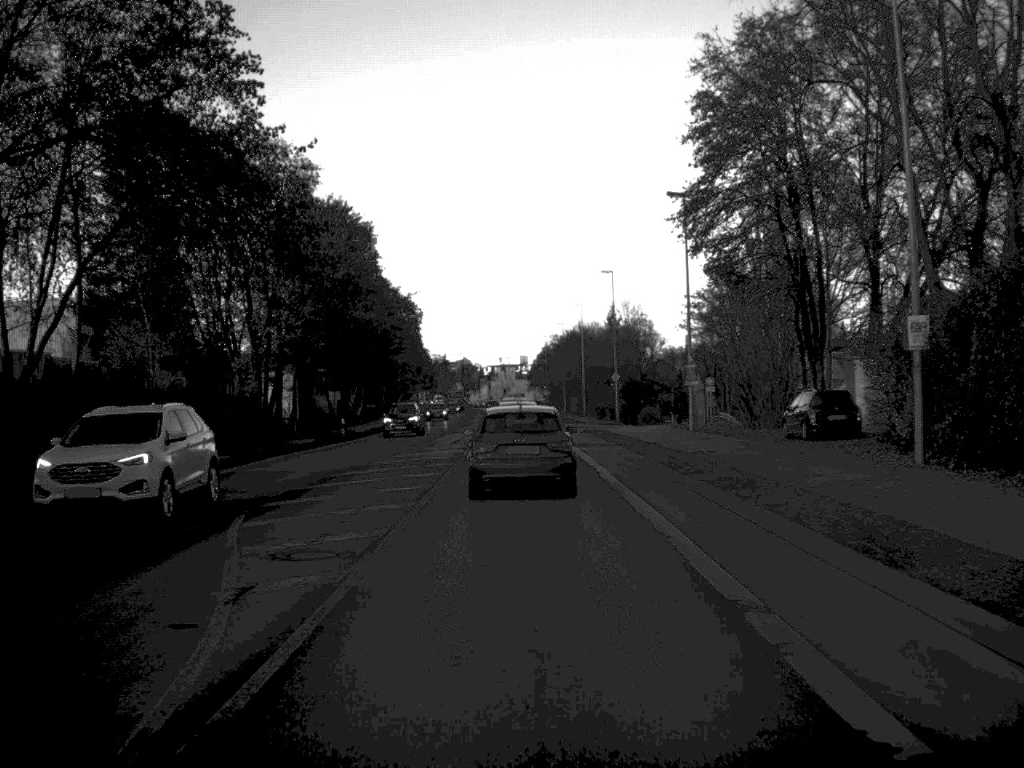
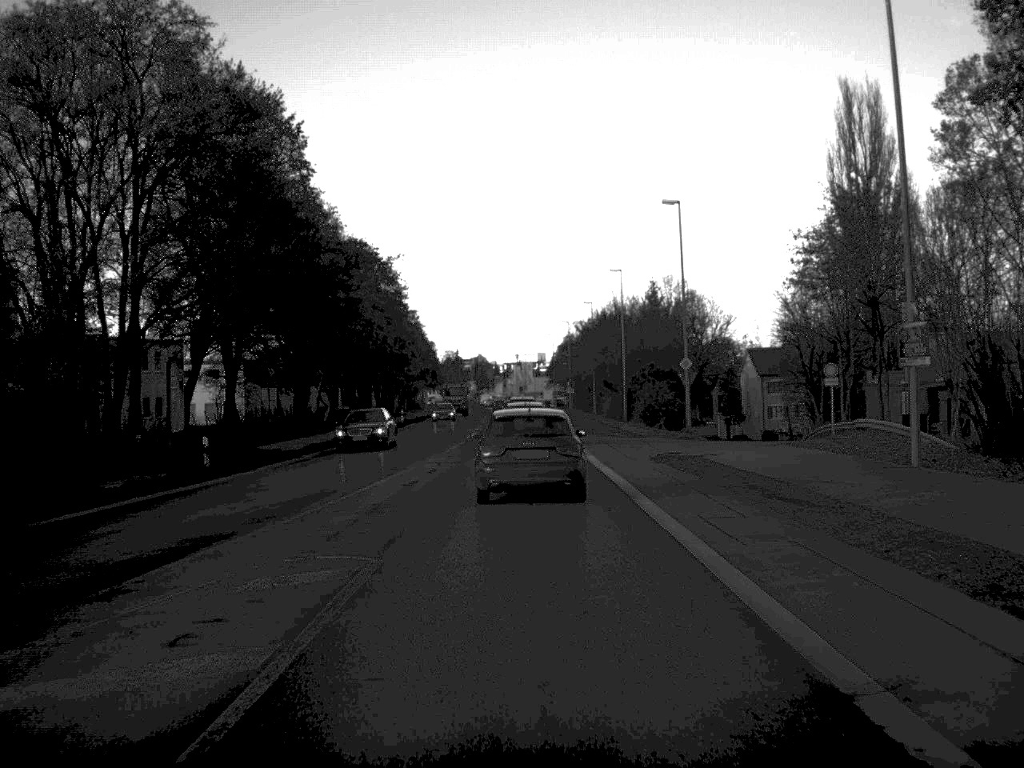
(-0.2, +30.1) m; -1°
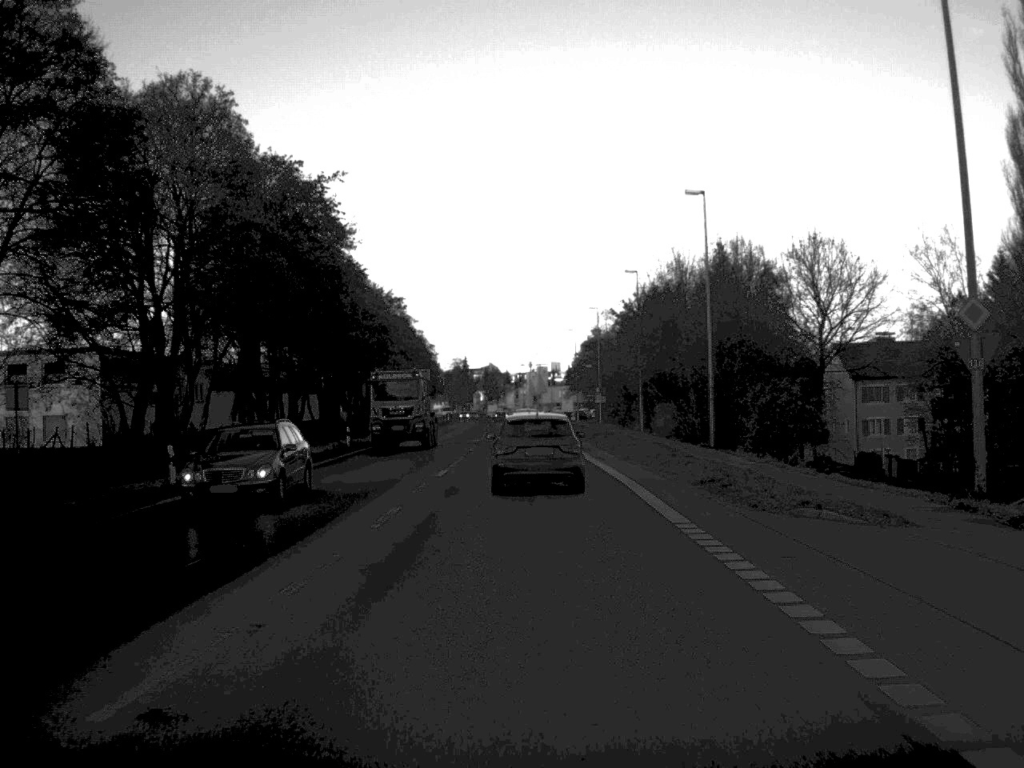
(-0.2, +35.1) m; -1°
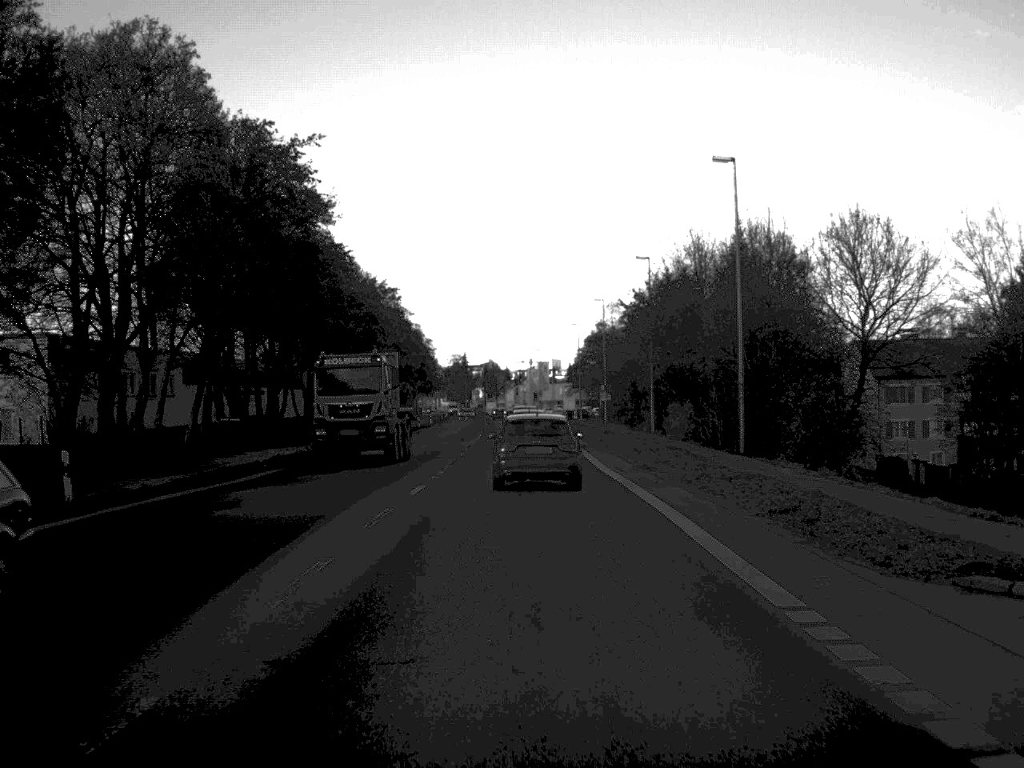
(0.0, +7.0) m; 0°
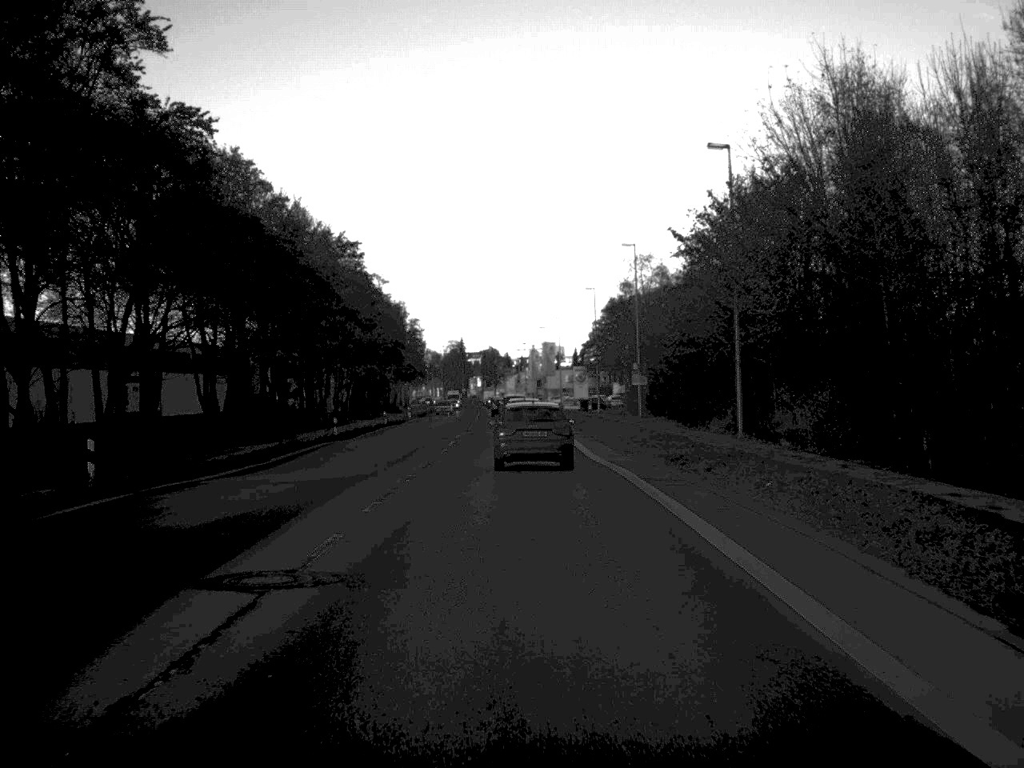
(0.0, +29.5) m; 0°
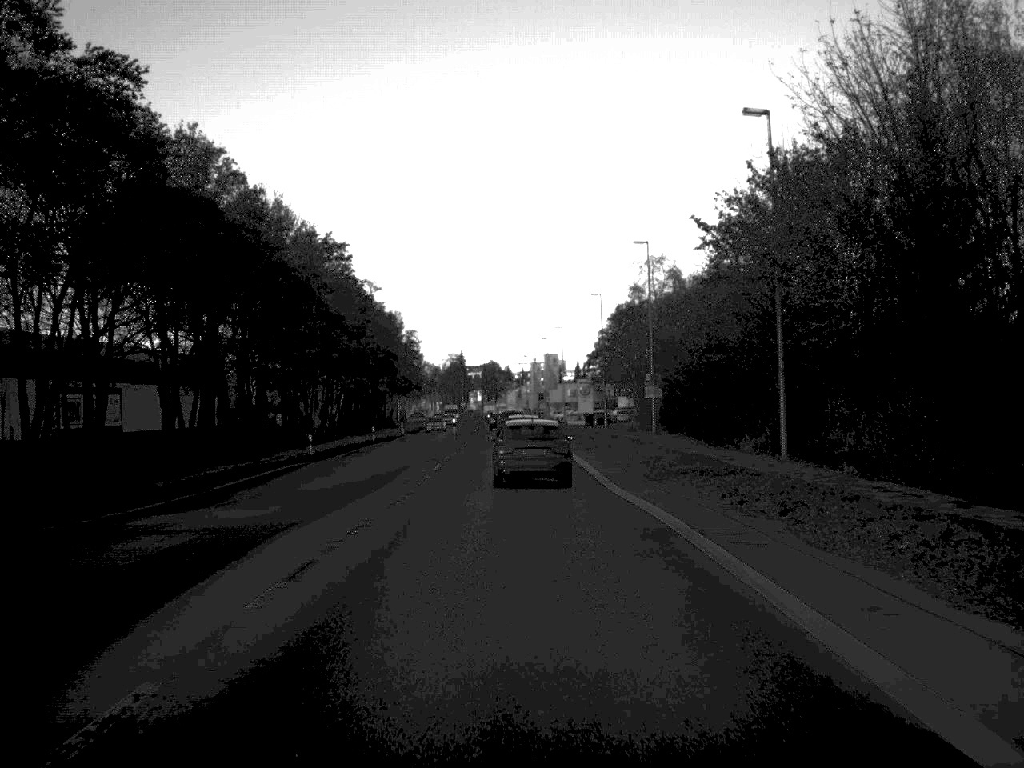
(0.0, +7.3) m; 0°
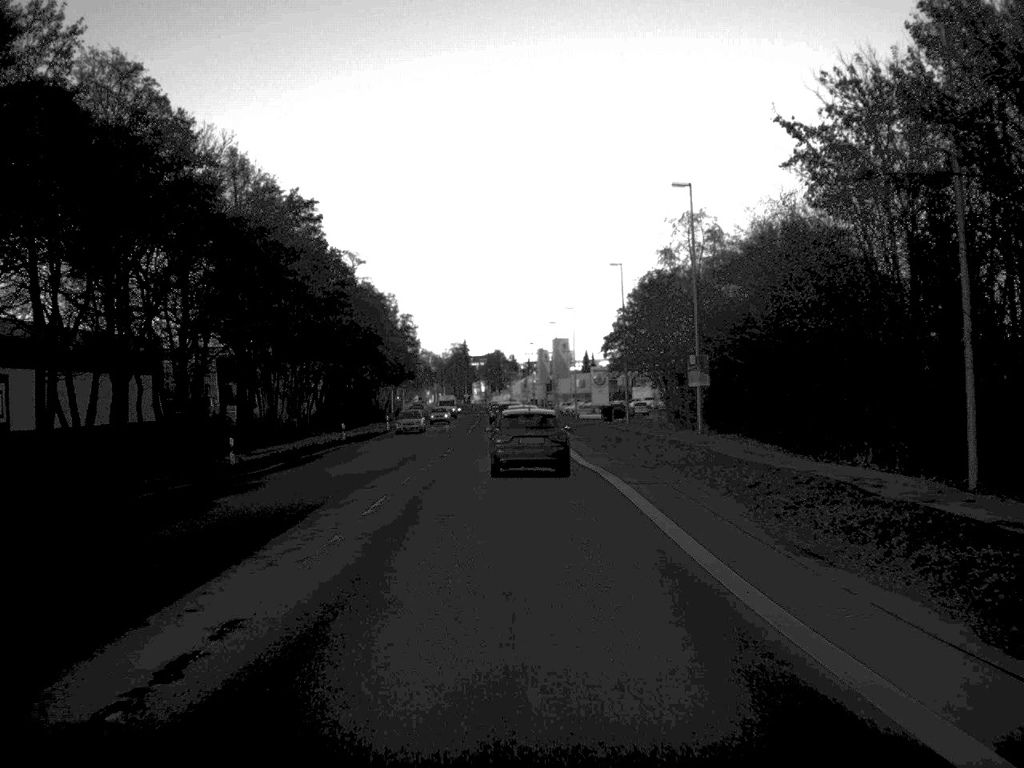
(0.0, +15.5) m; 0°
